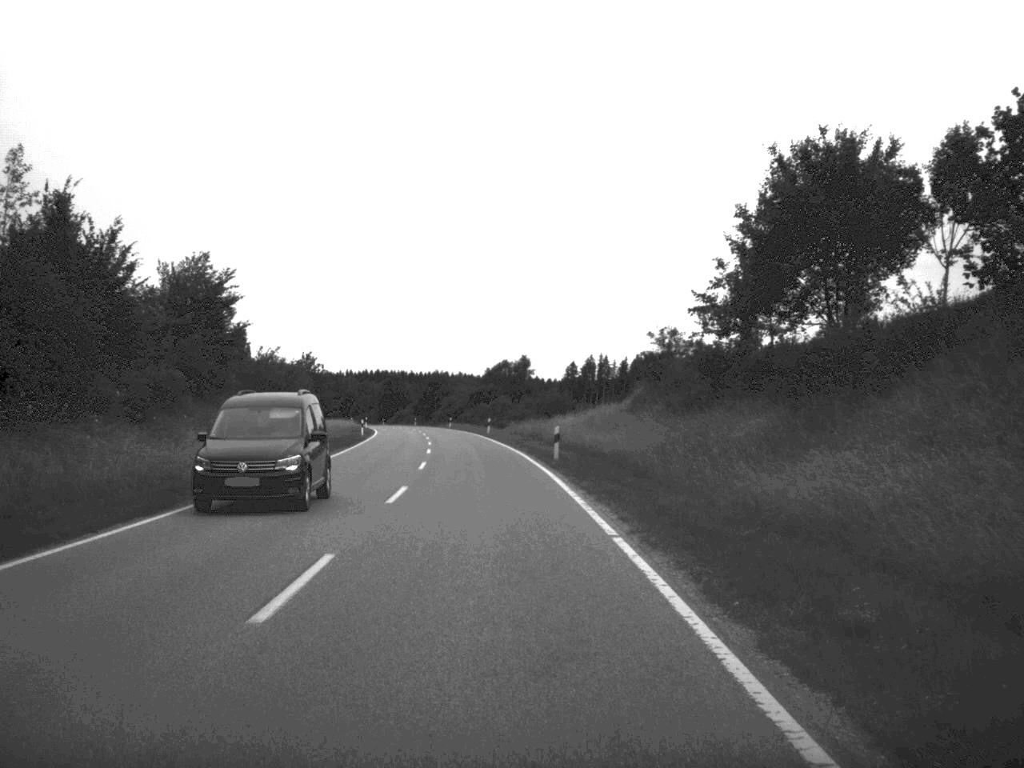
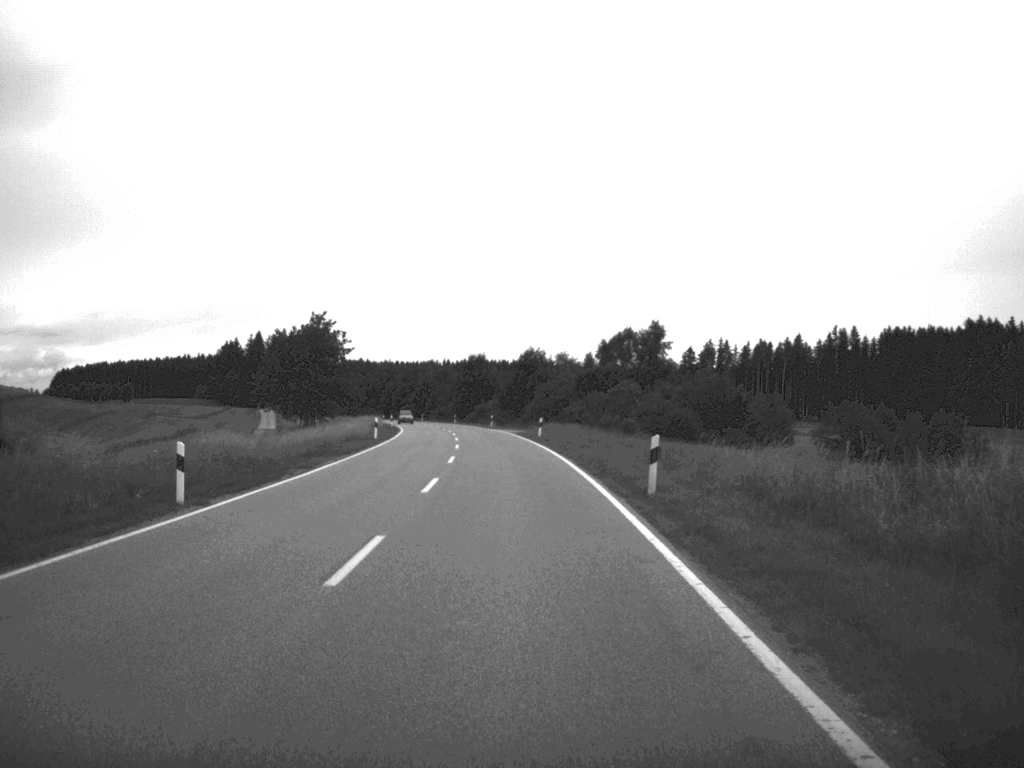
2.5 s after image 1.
(-2.6, +56.6) m; -5°
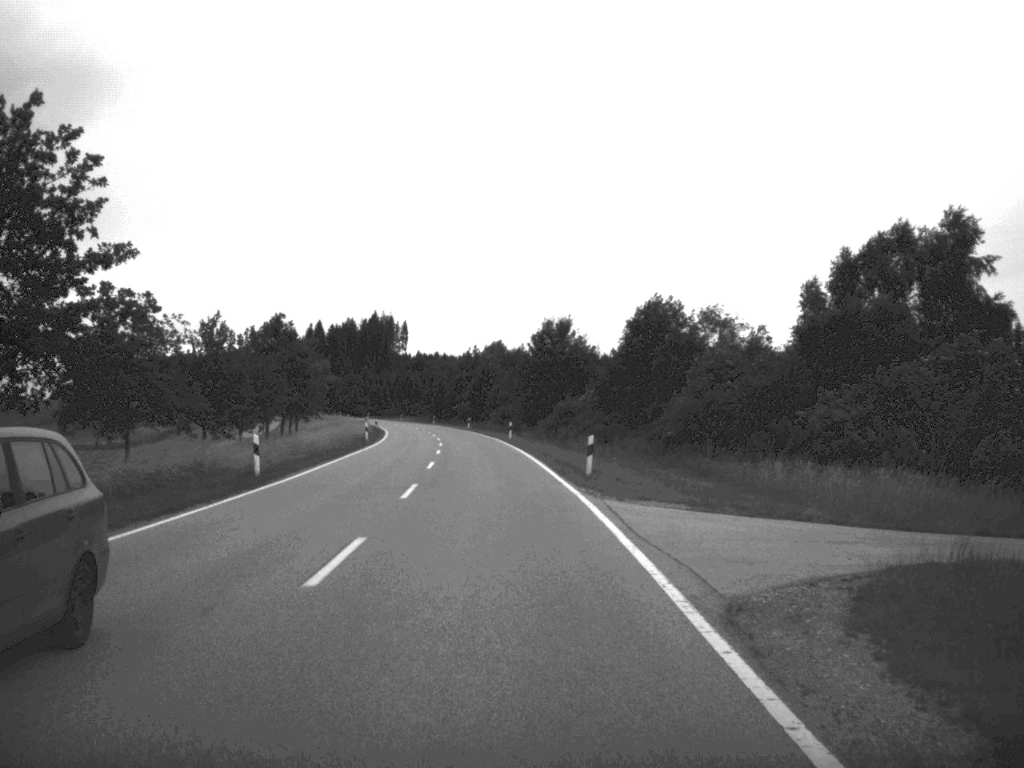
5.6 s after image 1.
(-2.0, +69.8) m; -4°
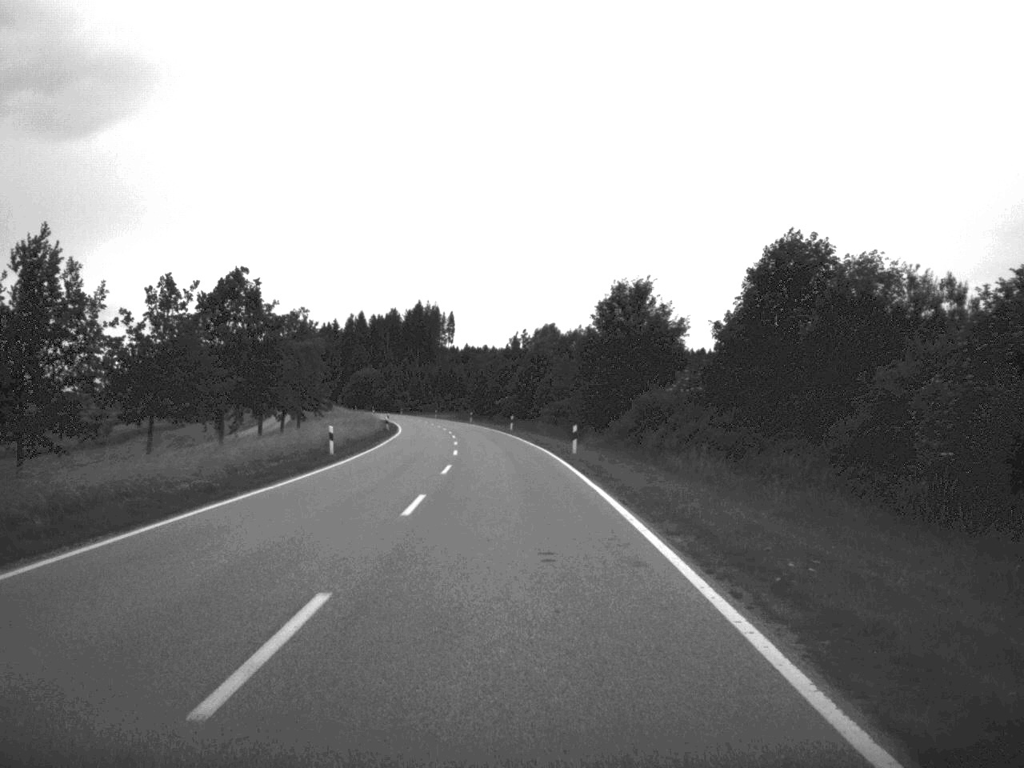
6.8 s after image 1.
(-0.7, +28.2) m; -2°
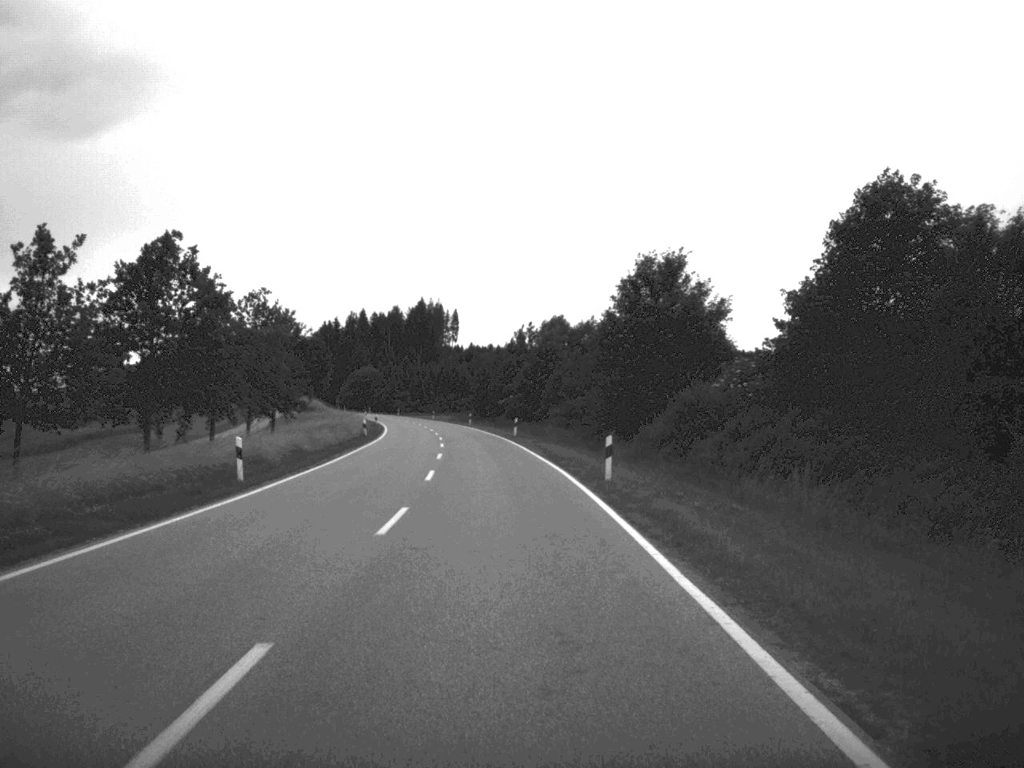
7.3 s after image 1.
(0.0, +14.0) m; 0°
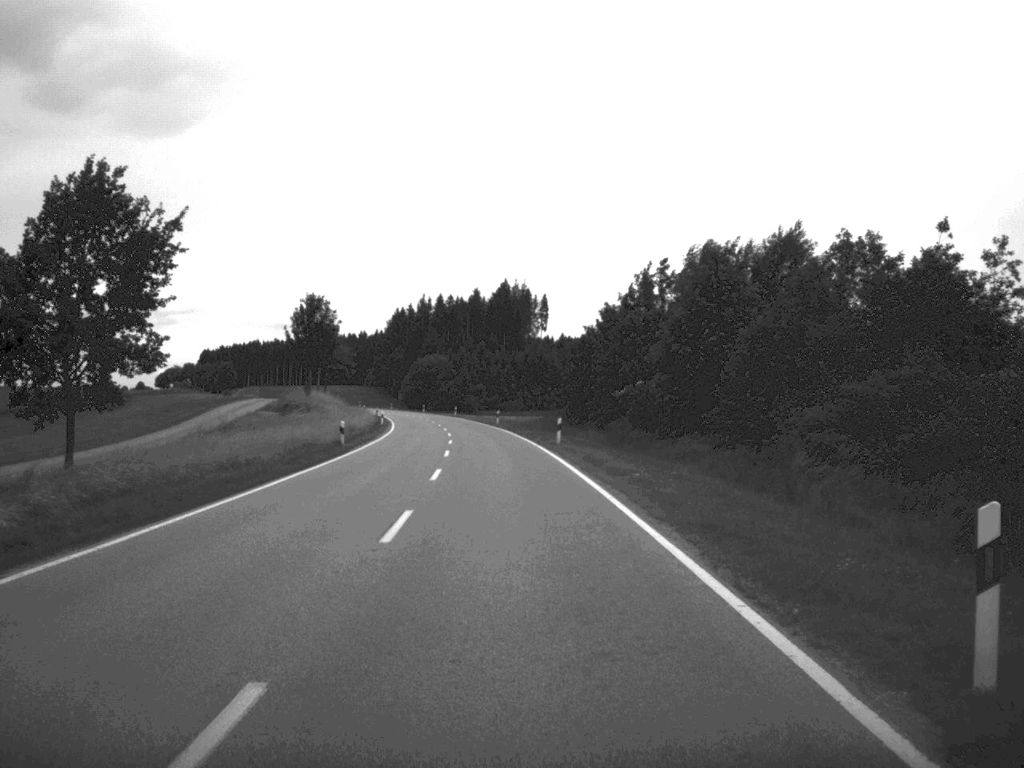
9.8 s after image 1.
(-2.5, +59.7) m; -4°
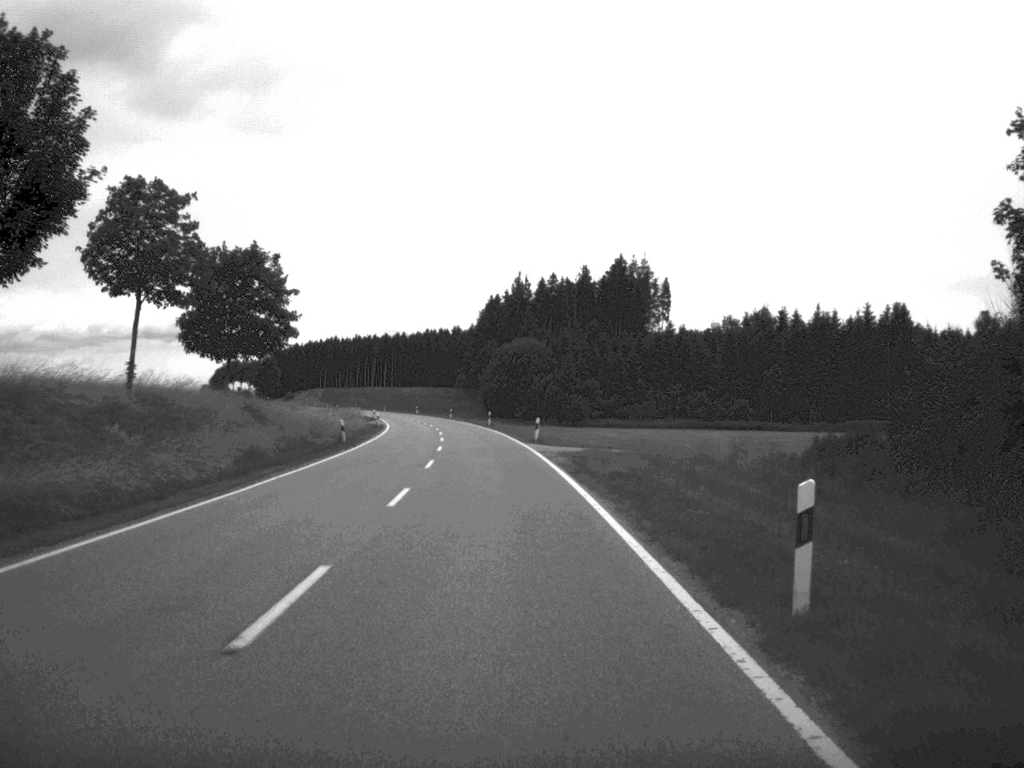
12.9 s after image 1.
(-3.0, +76.2) m; -5°
